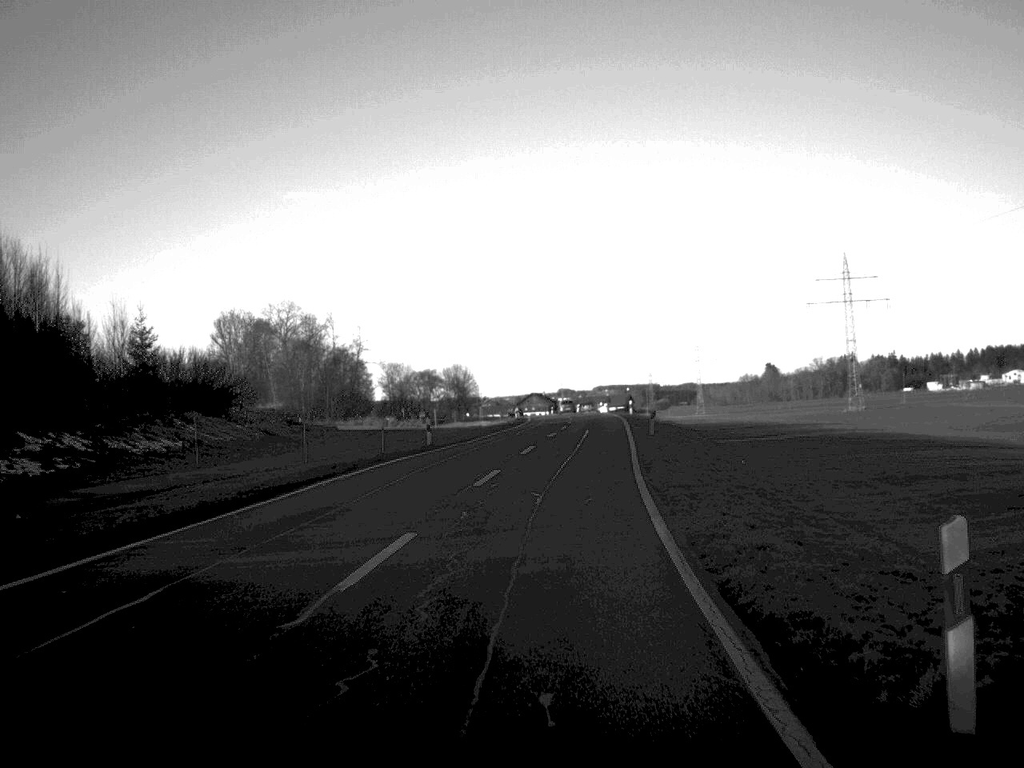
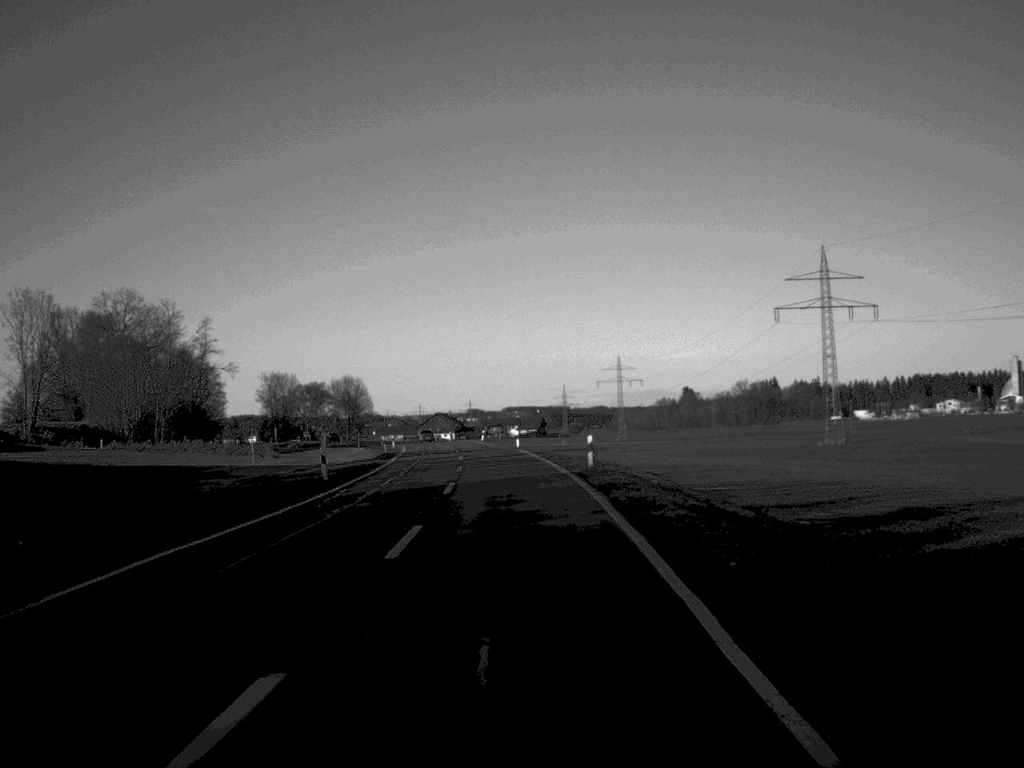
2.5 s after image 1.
(+2.2, +46.0) m; +4°
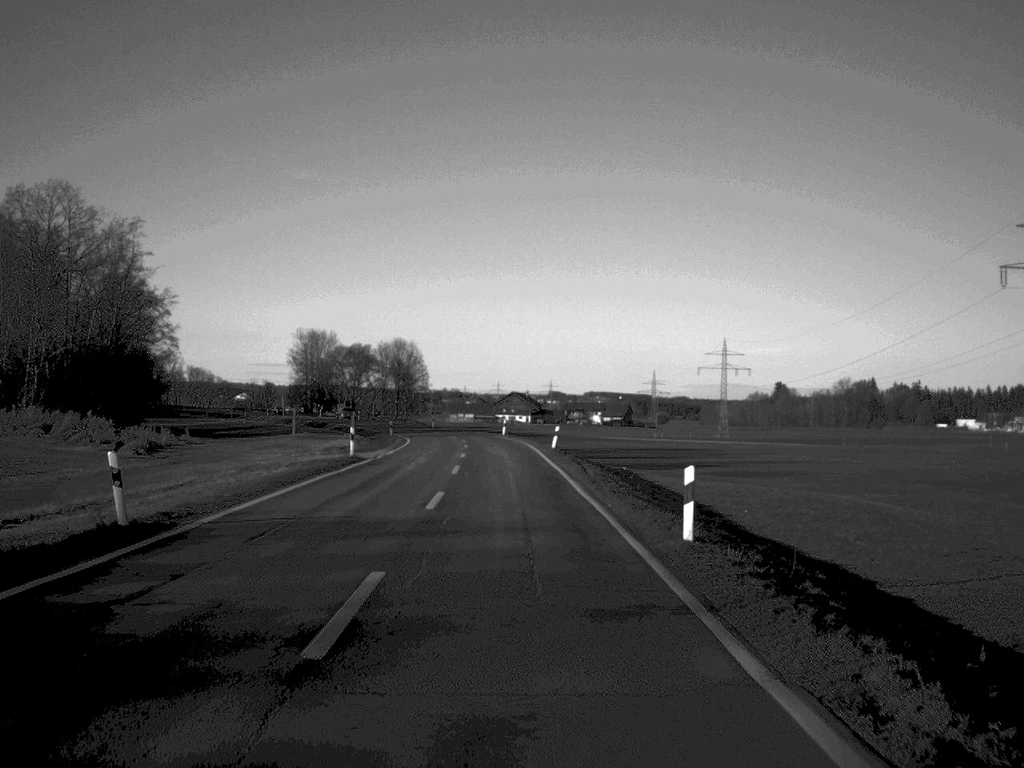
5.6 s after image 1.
(-1.9, +57.6) m; -4°
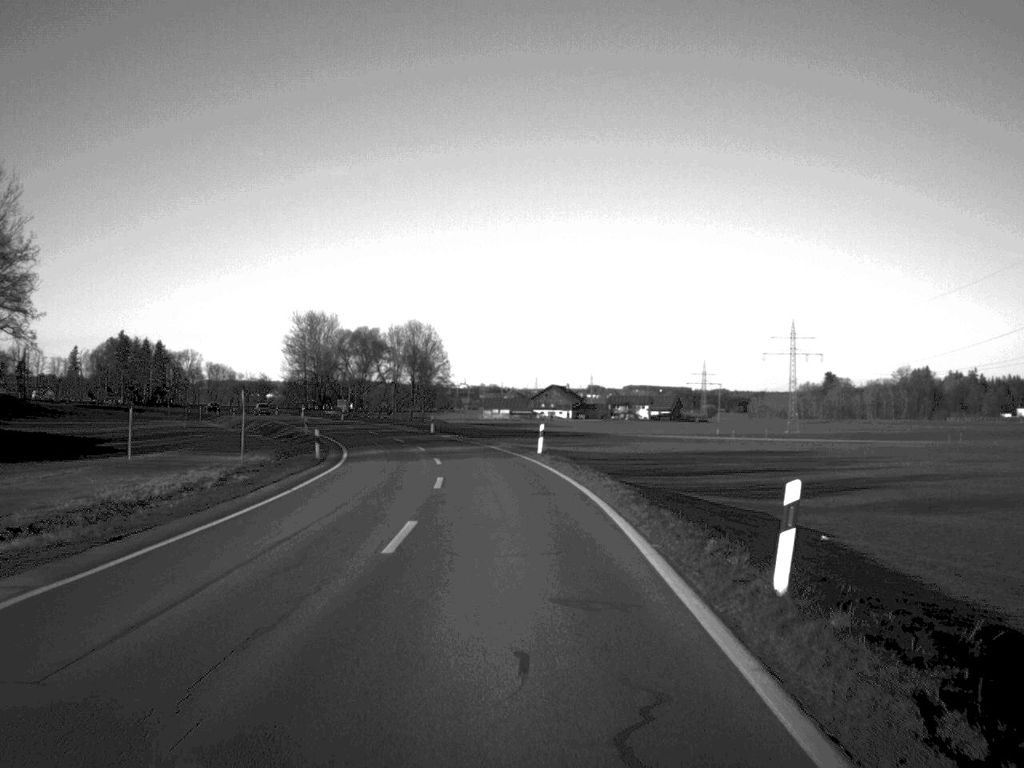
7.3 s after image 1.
(-0.4, +33.3) m; -1°
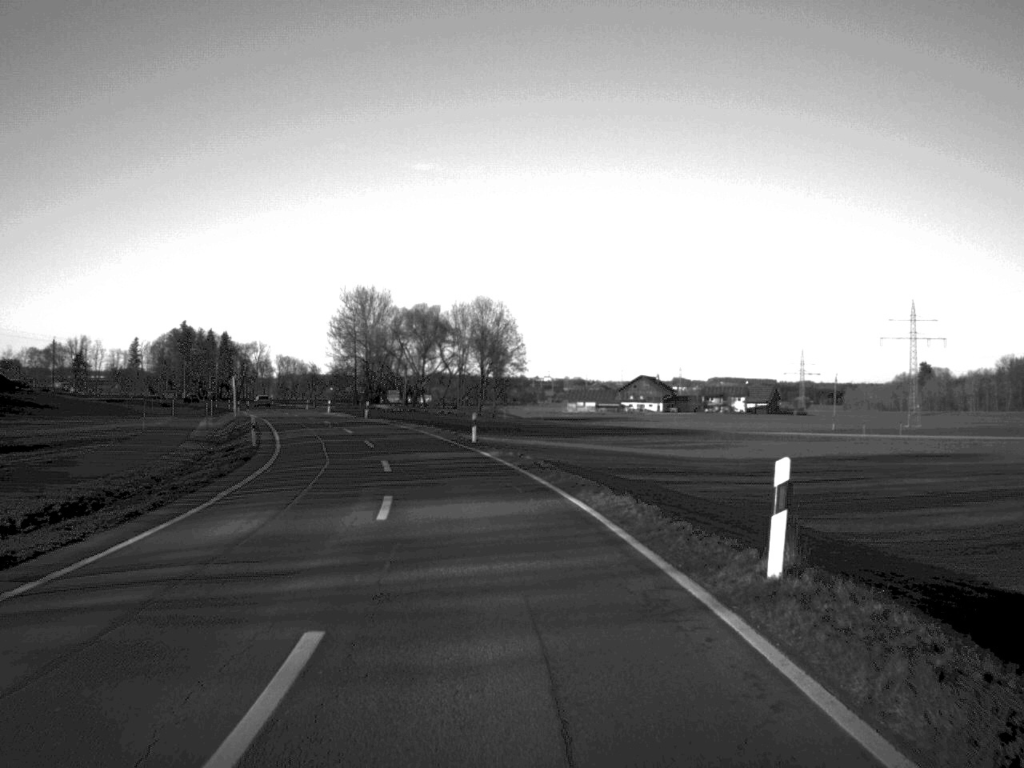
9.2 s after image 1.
(-1.1, +35.3) m; -5°
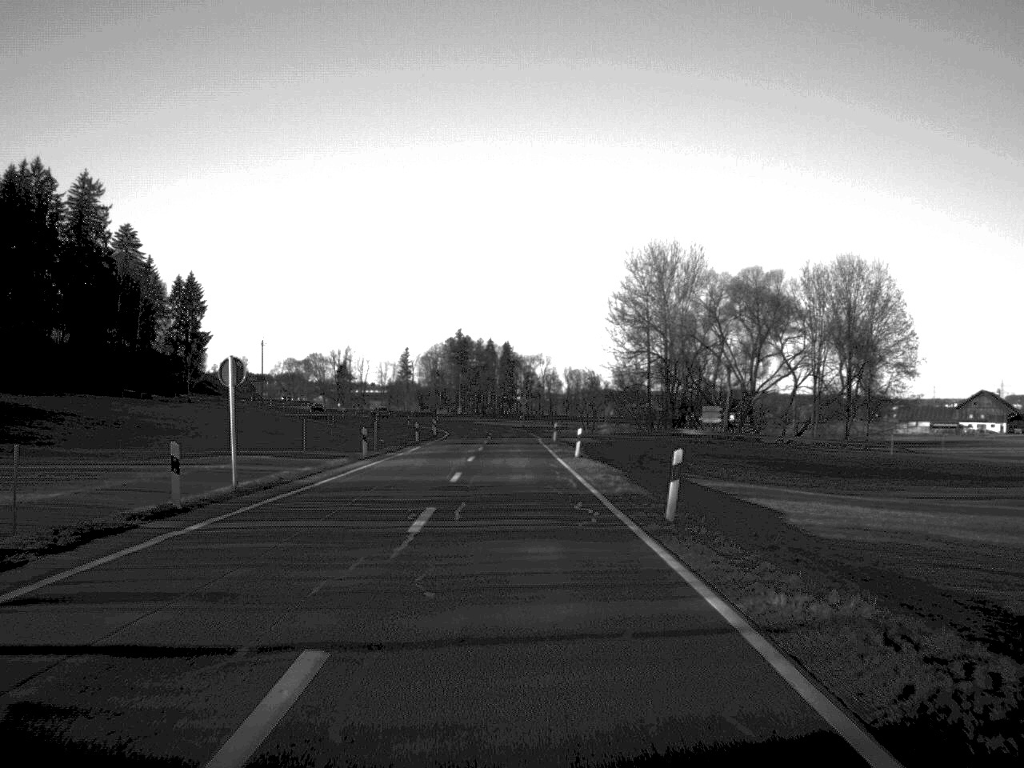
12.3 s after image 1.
(-6.8, +56.4) m; -13°
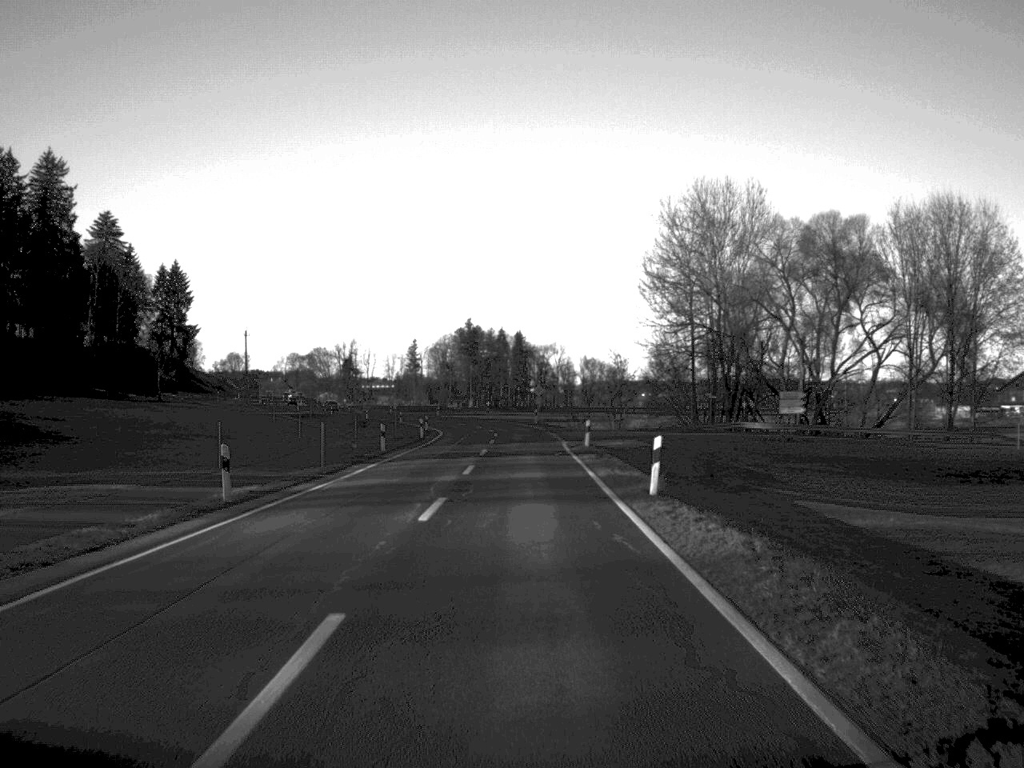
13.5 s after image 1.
(-0.1, +22.2) m; -1°
